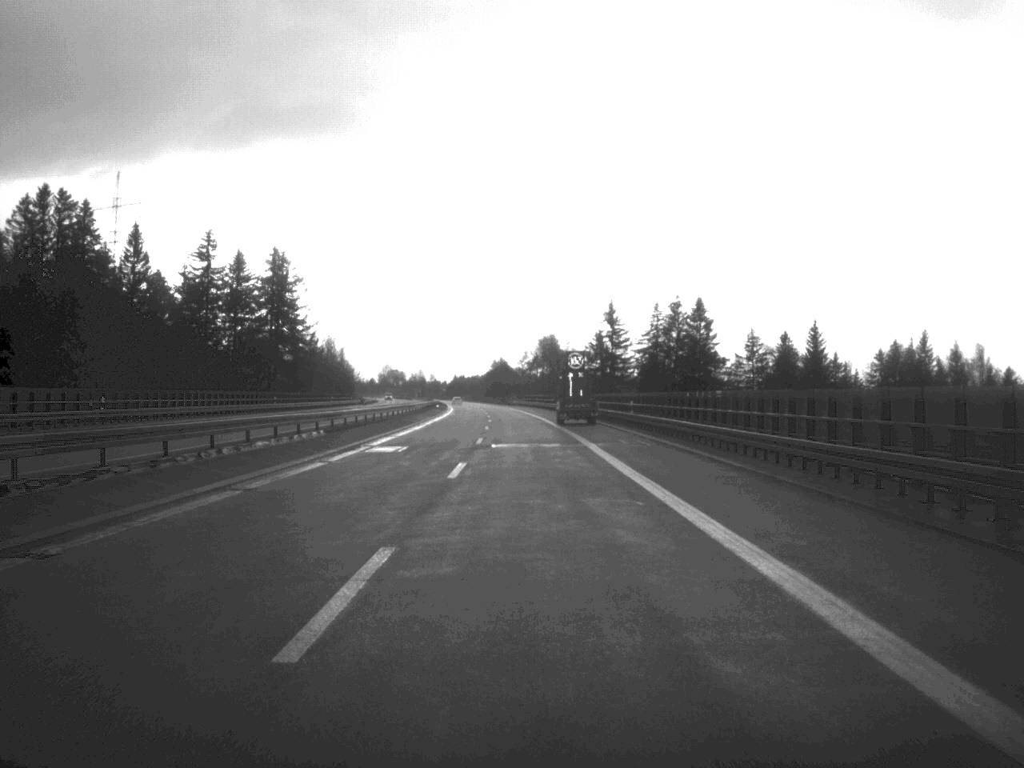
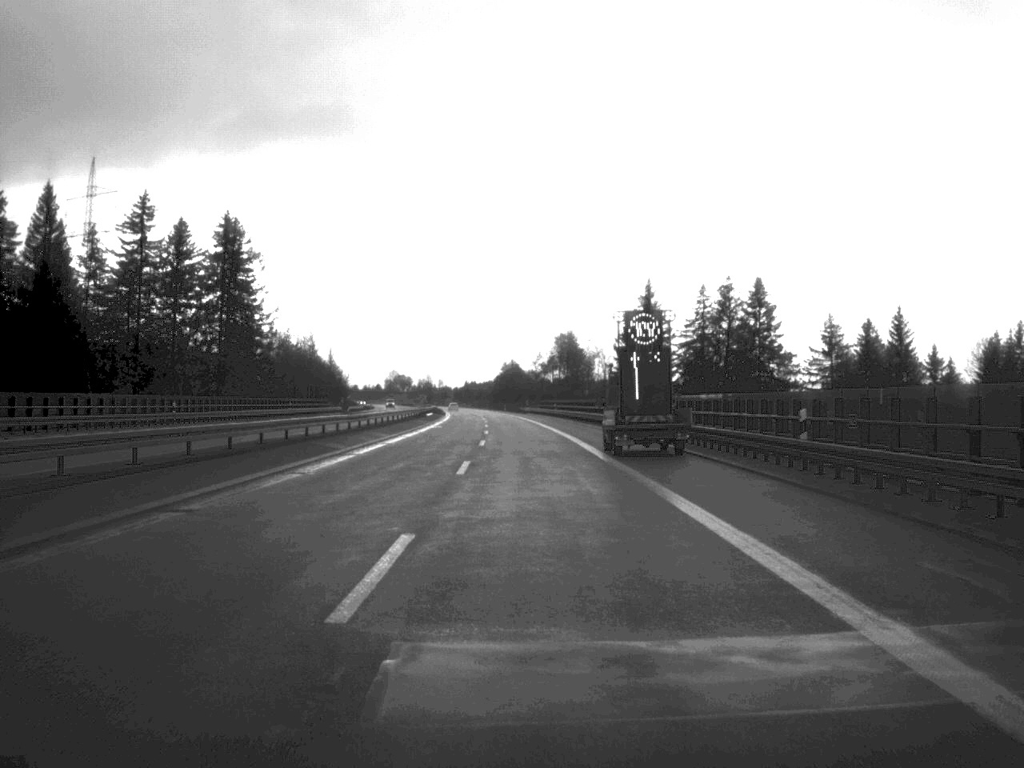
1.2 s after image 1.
(-0.2, +33.9) m; -1°
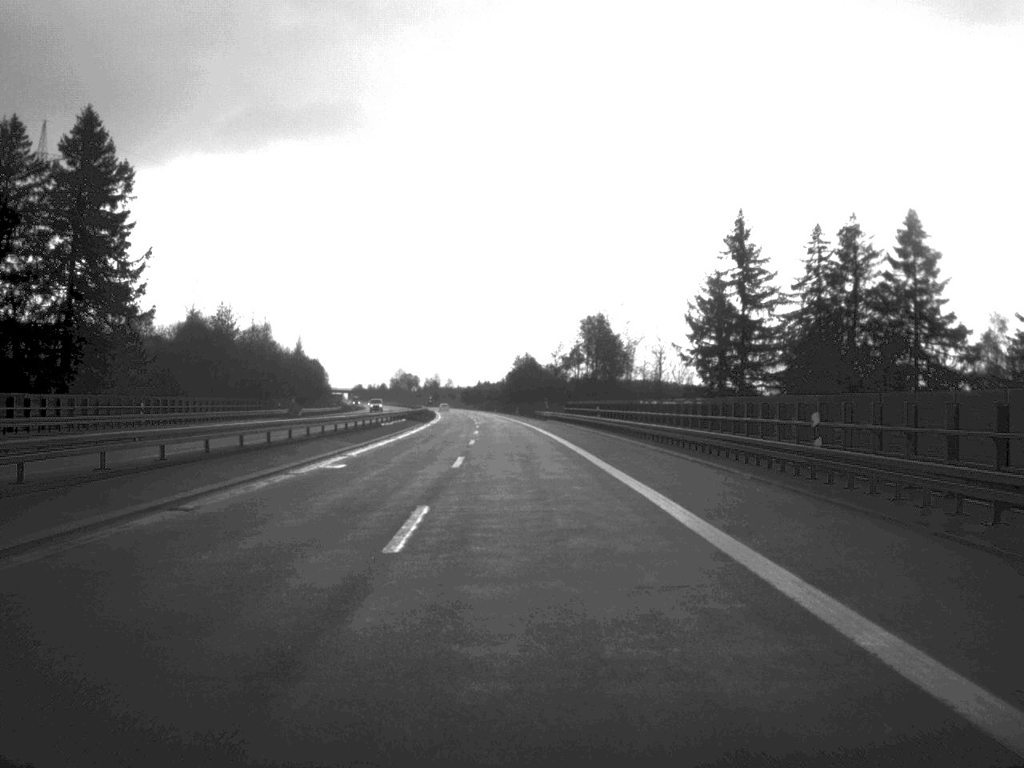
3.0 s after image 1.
(-0.4, +48.8) m; -1°
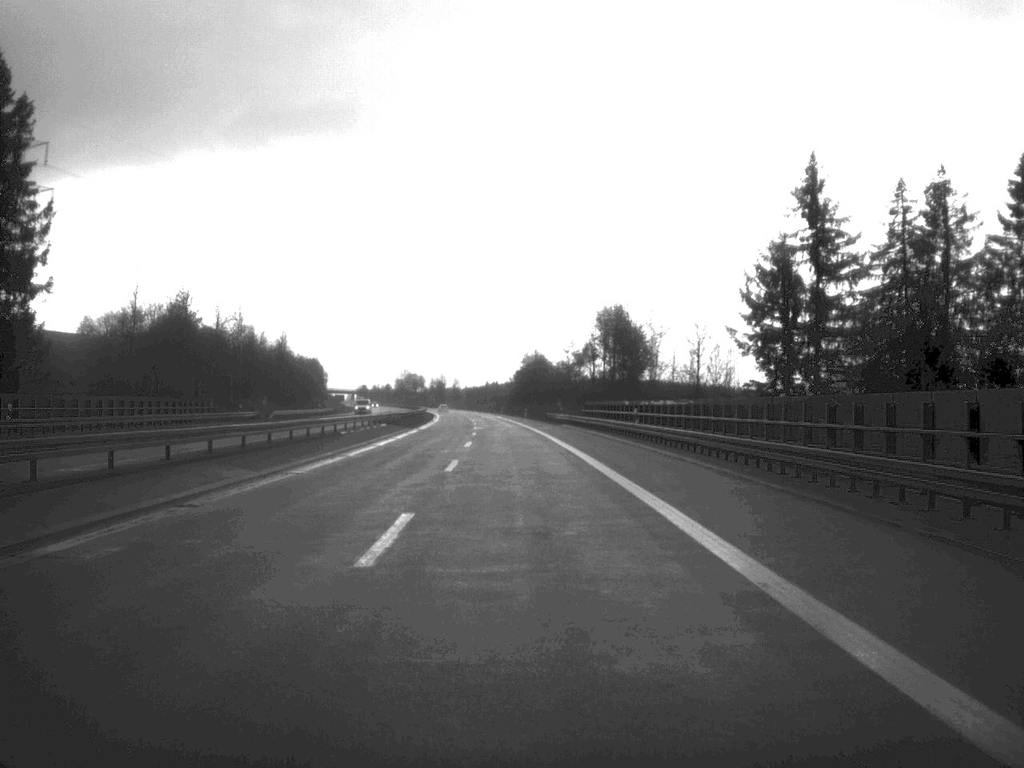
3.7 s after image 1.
(-0.1, +18.9) m; 0°
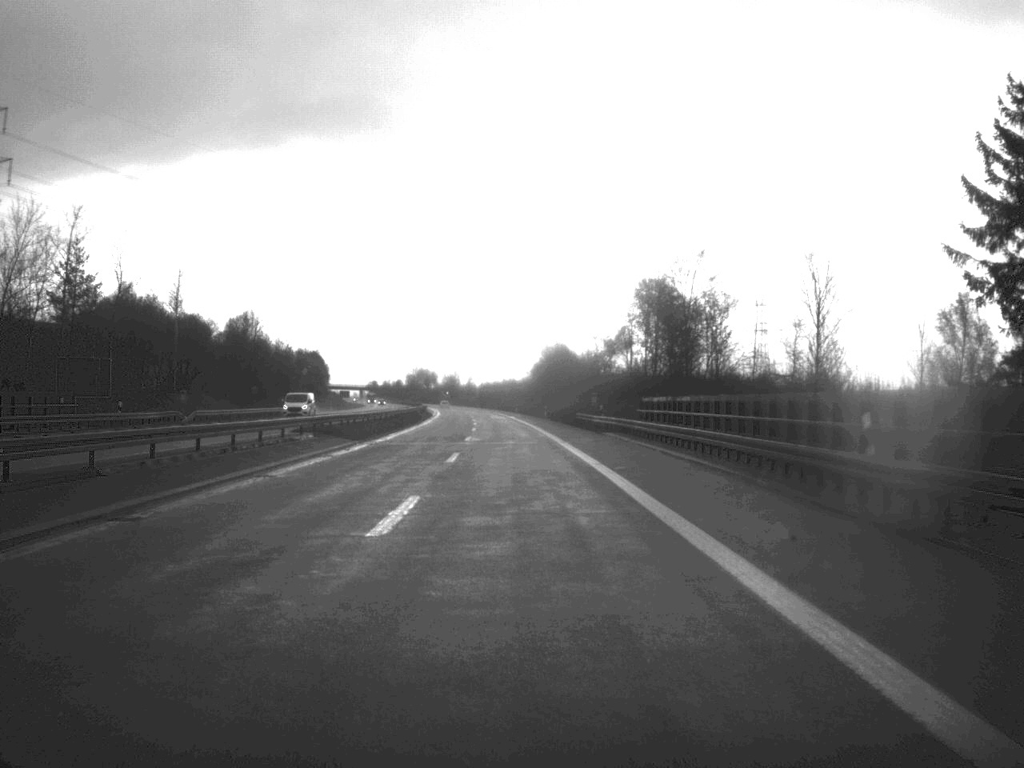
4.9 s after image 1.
(-0.2, +32.4) m; -1°
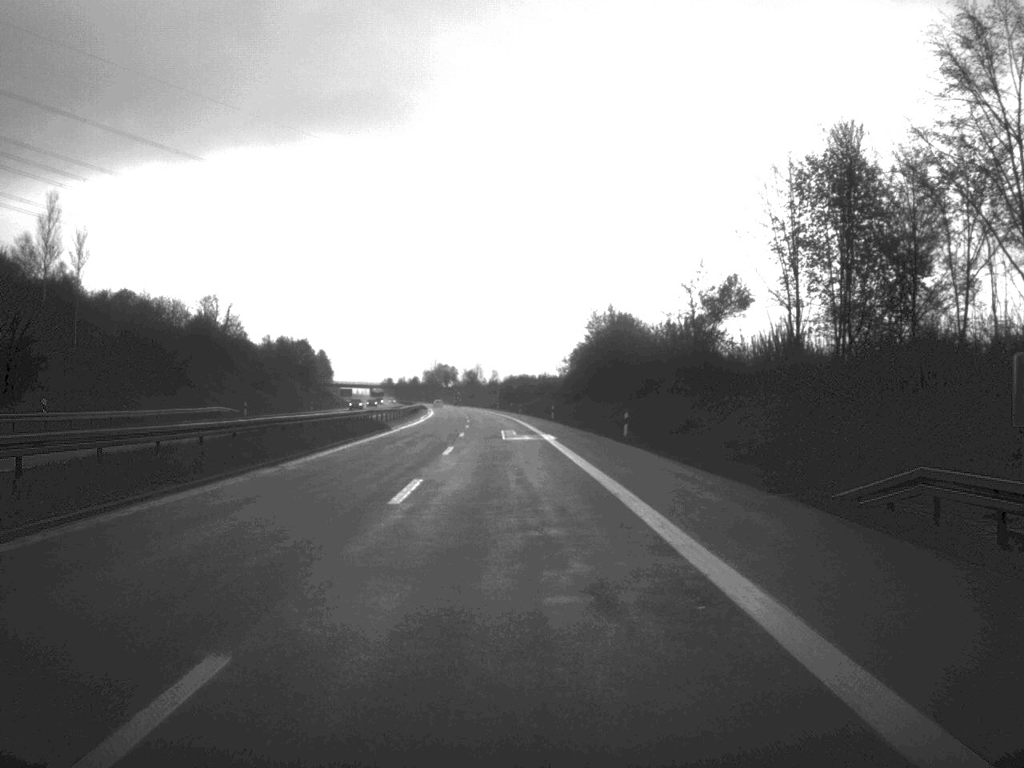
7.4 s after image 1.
(-1.0, +66.6) m; -1°
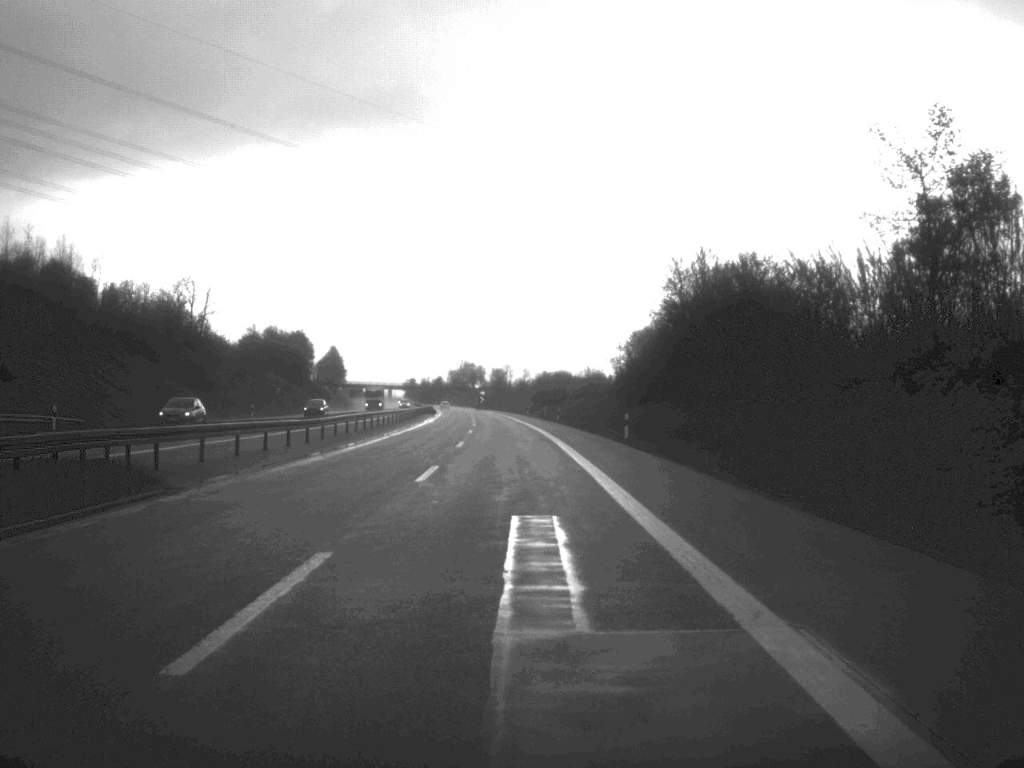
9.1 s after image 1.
(-0.6, +47.6) m; -2°
